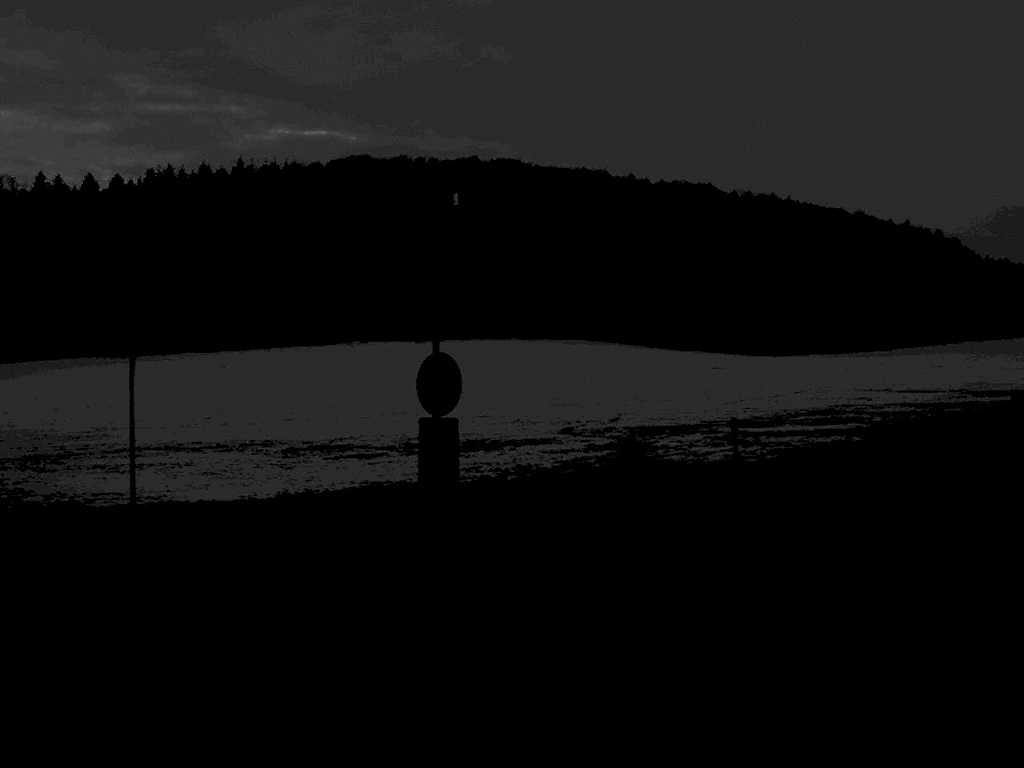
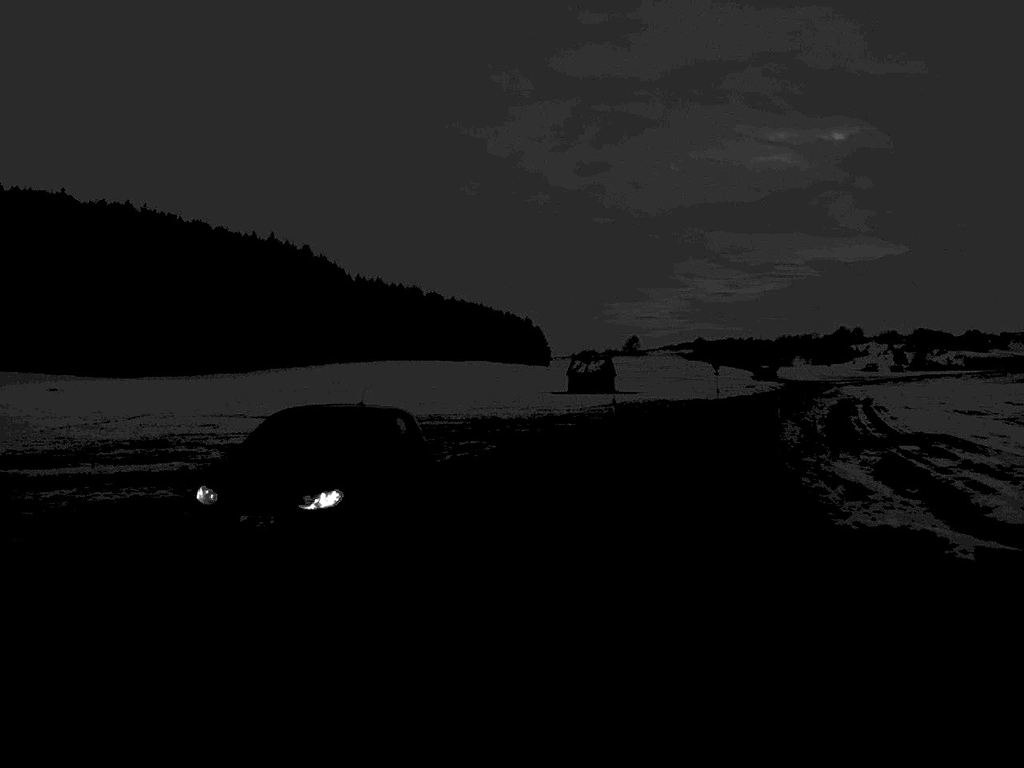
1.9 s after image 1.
(+5.2, +17.7) m; +28°
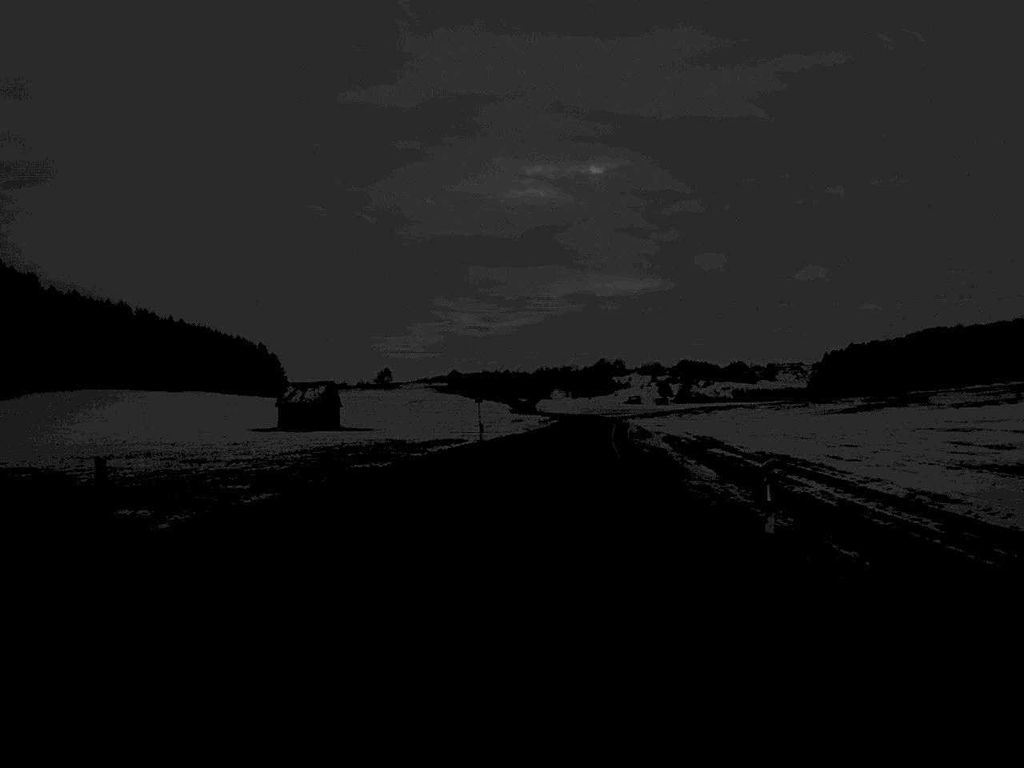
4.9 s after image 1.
(+5.5, +42.3) m; +11°
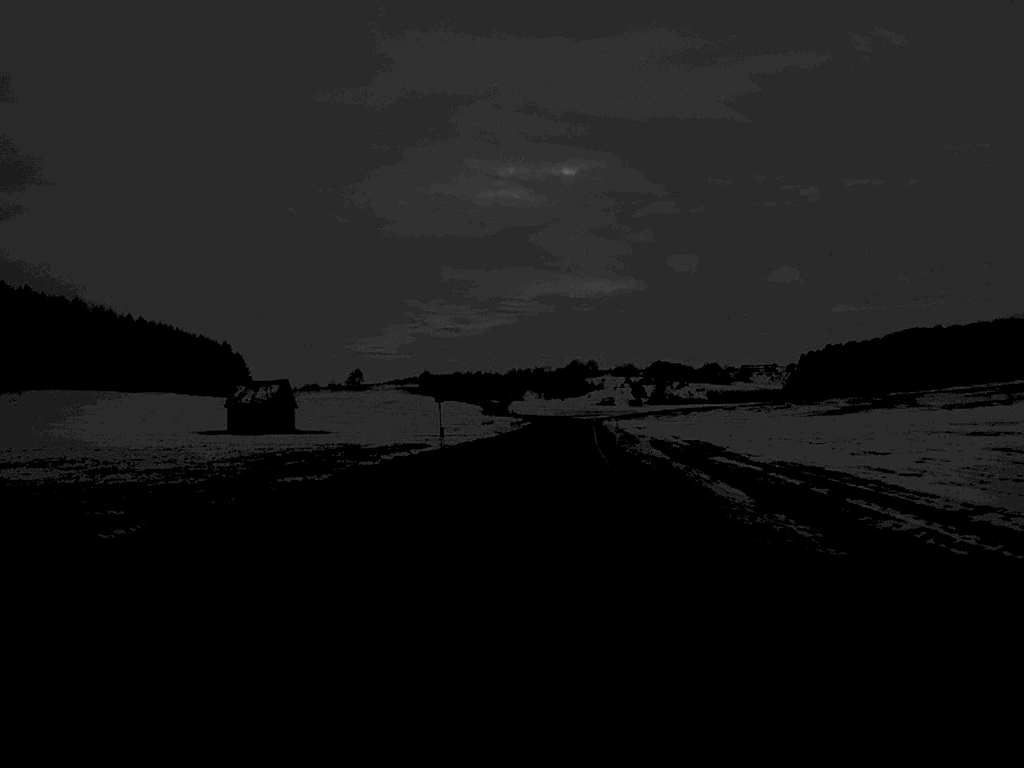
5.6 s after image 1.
(+0.1, +10.4) m; +1°
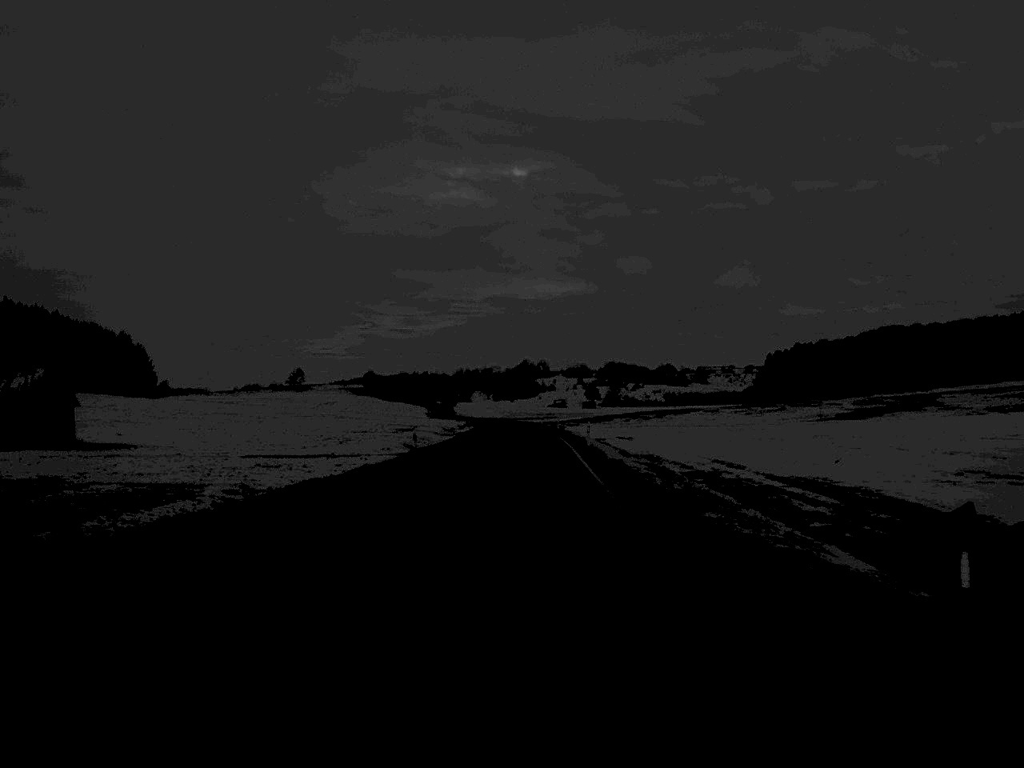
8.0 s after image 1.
(+1.3, +47.1) m; +2°
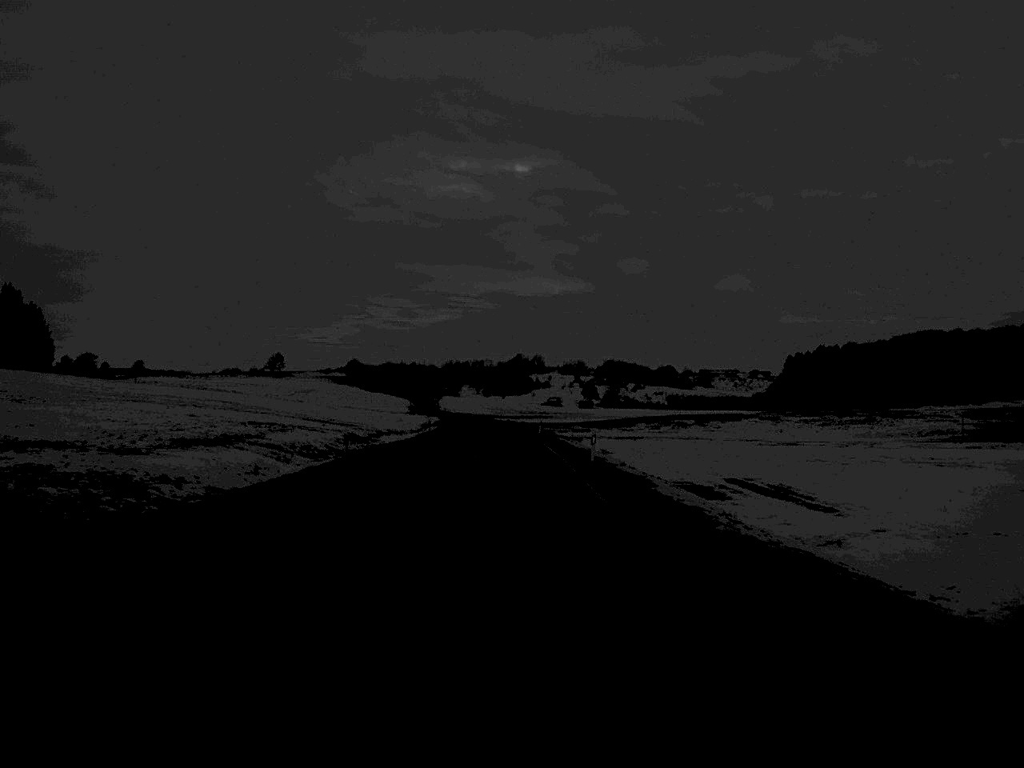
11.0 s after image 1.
(+0.5, +66.2) m; 0°
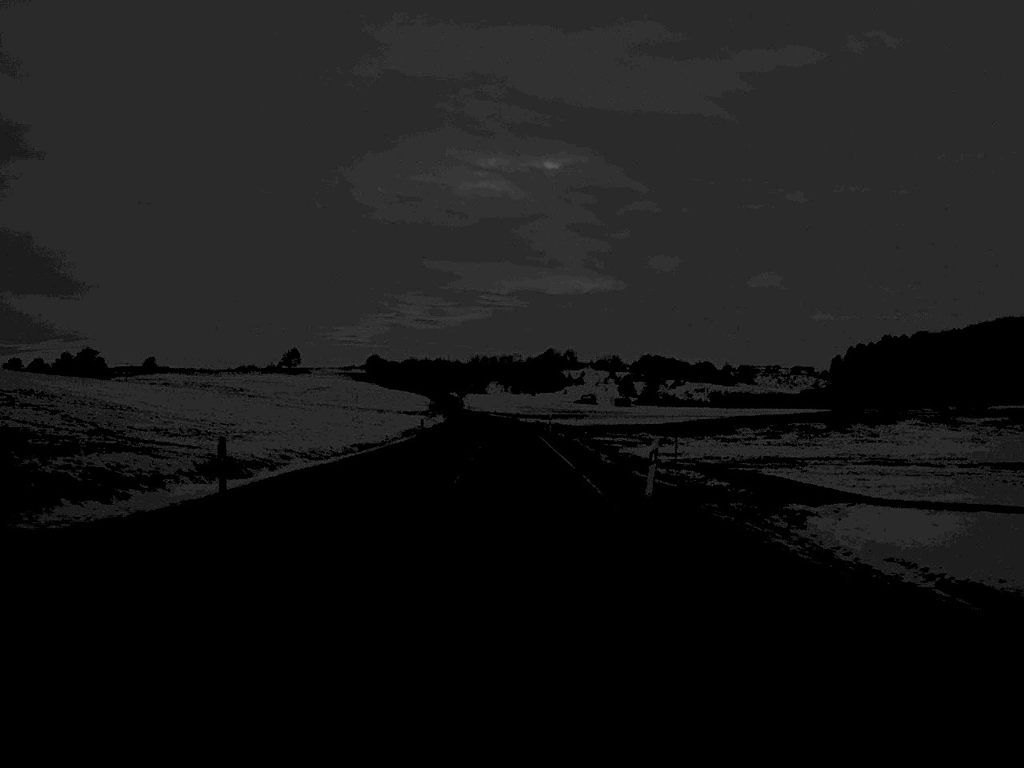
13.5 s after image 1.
(-0.6, +62.1) m; -1°
